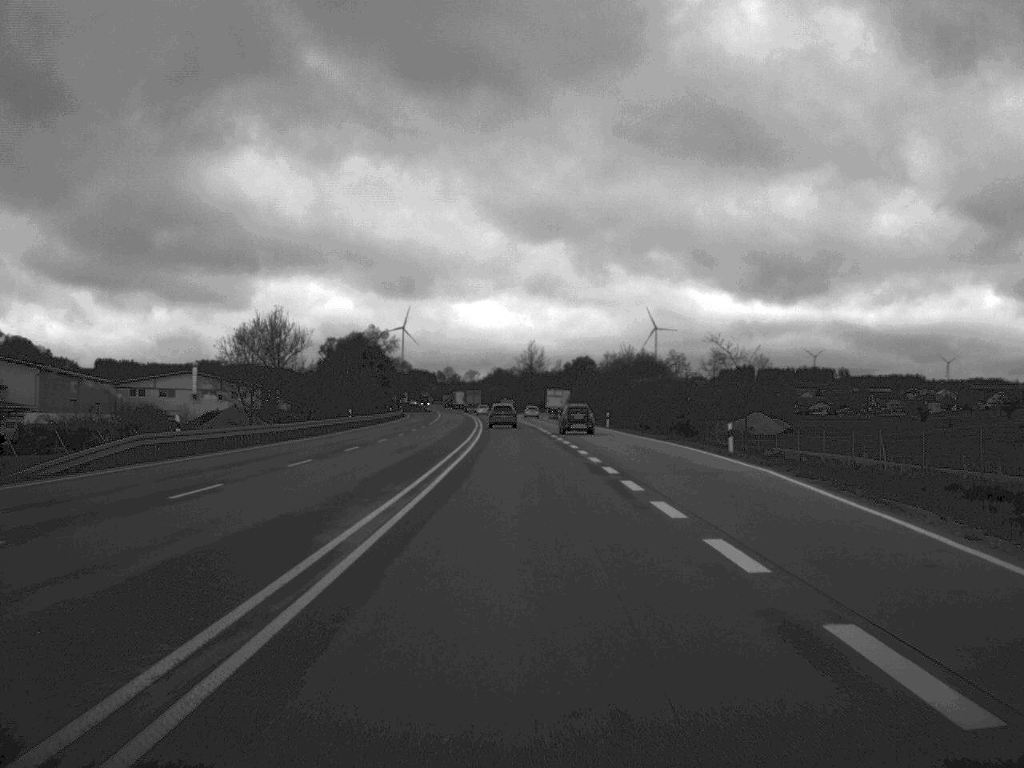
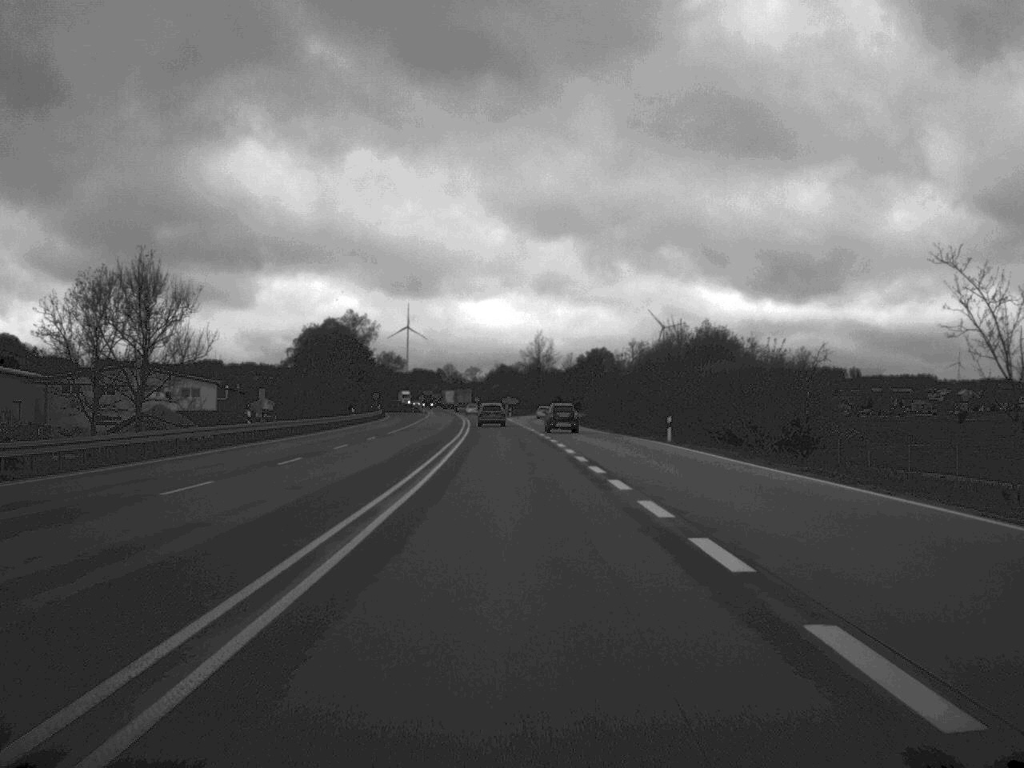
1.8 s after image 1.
(-0.1, +35.4) m; 0°
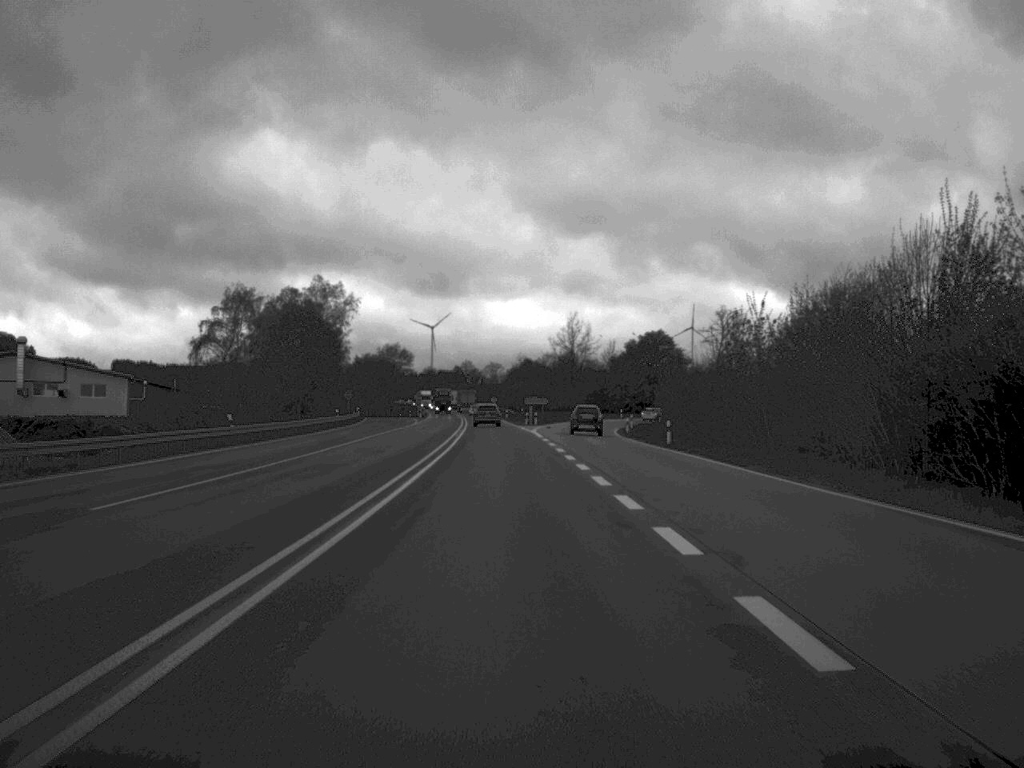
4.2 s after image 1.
(-0.6, +51.5) m; -1°
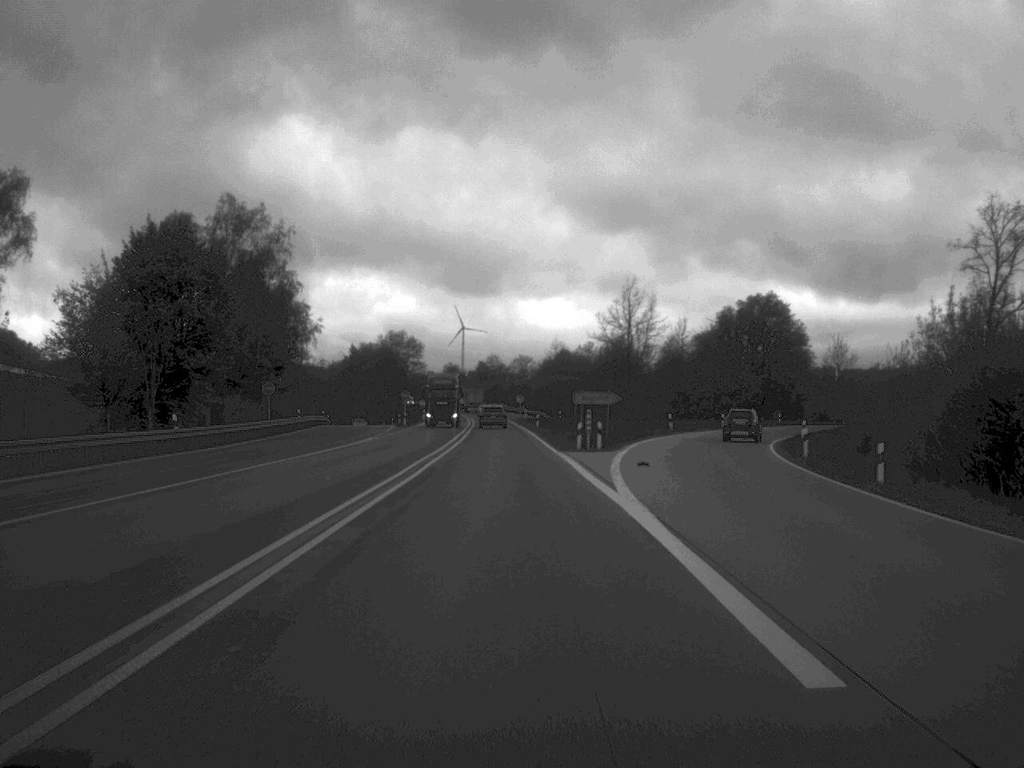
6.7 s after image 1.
(-0.7, +53.6) m; -2°
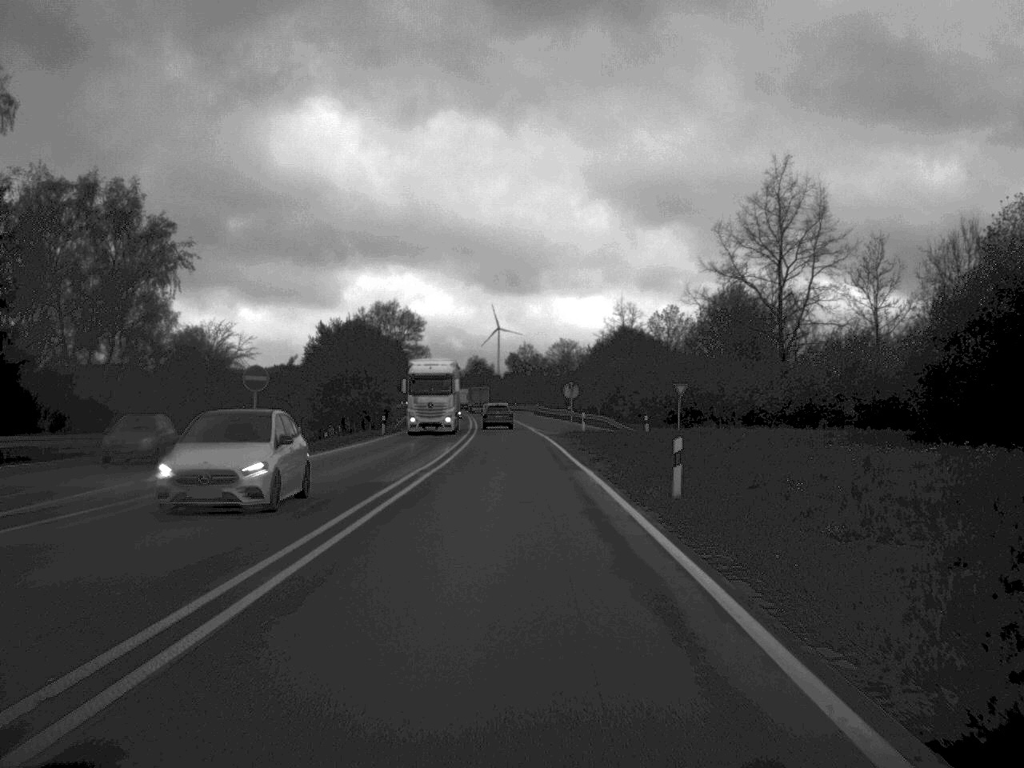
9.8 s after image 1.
(-1.1, +69.0) m; -2°
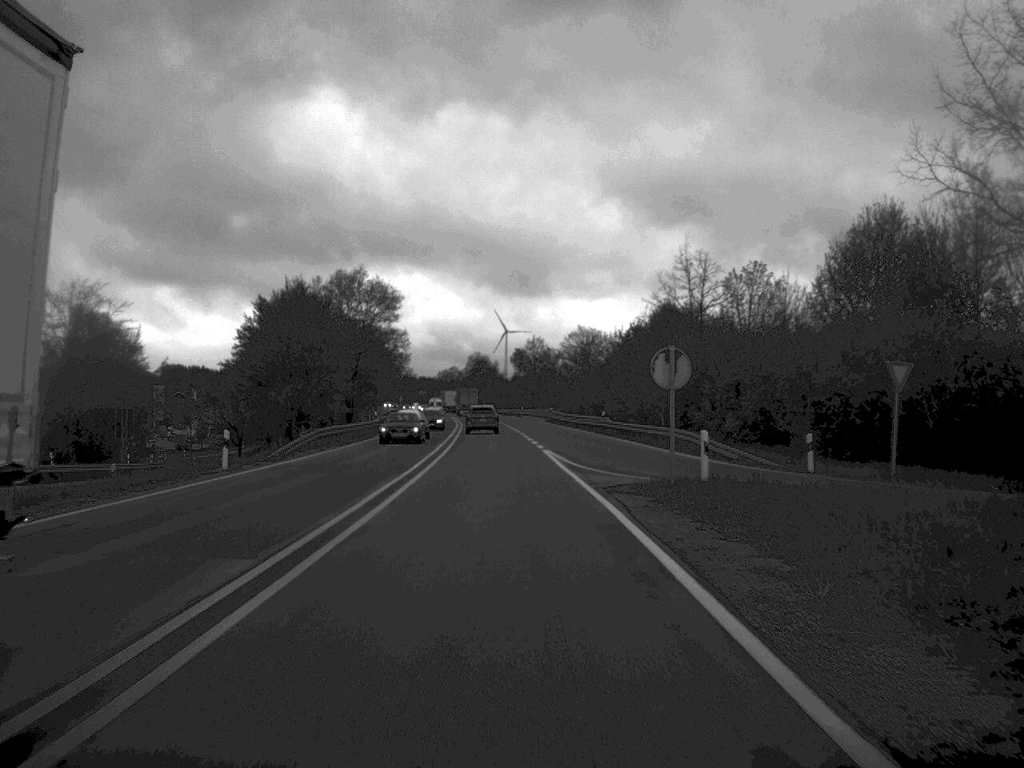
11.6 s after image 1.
(-0.2, +40.9) m; 0°
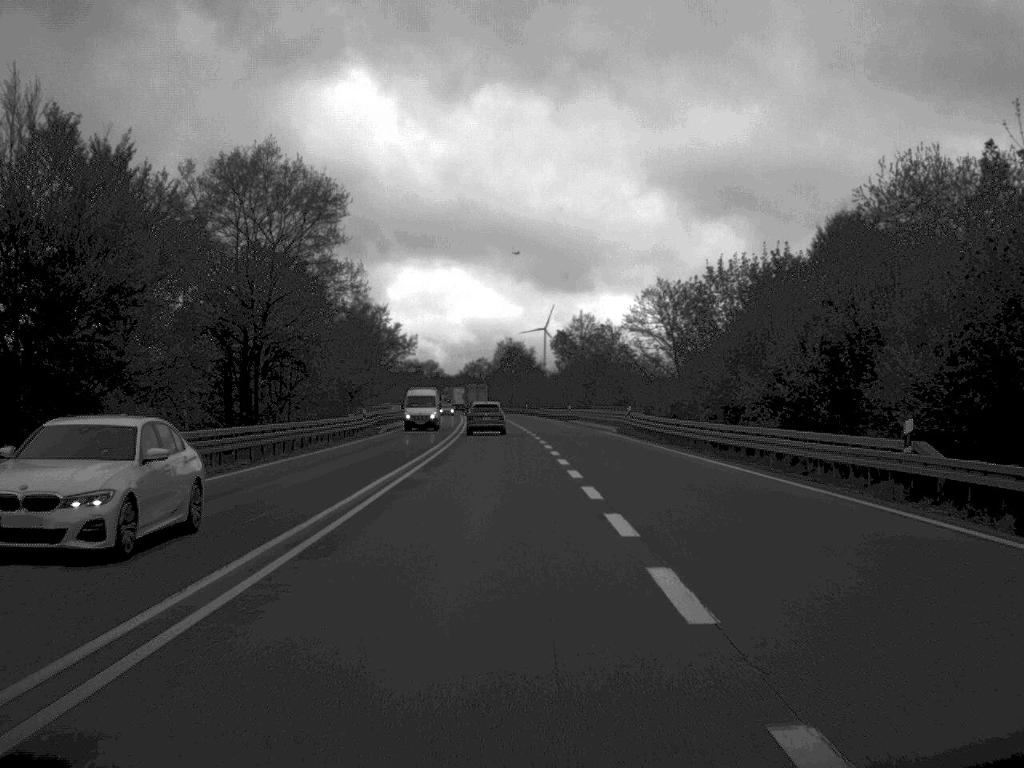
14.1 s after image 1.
(-1.0, +57.4) m; -2°
